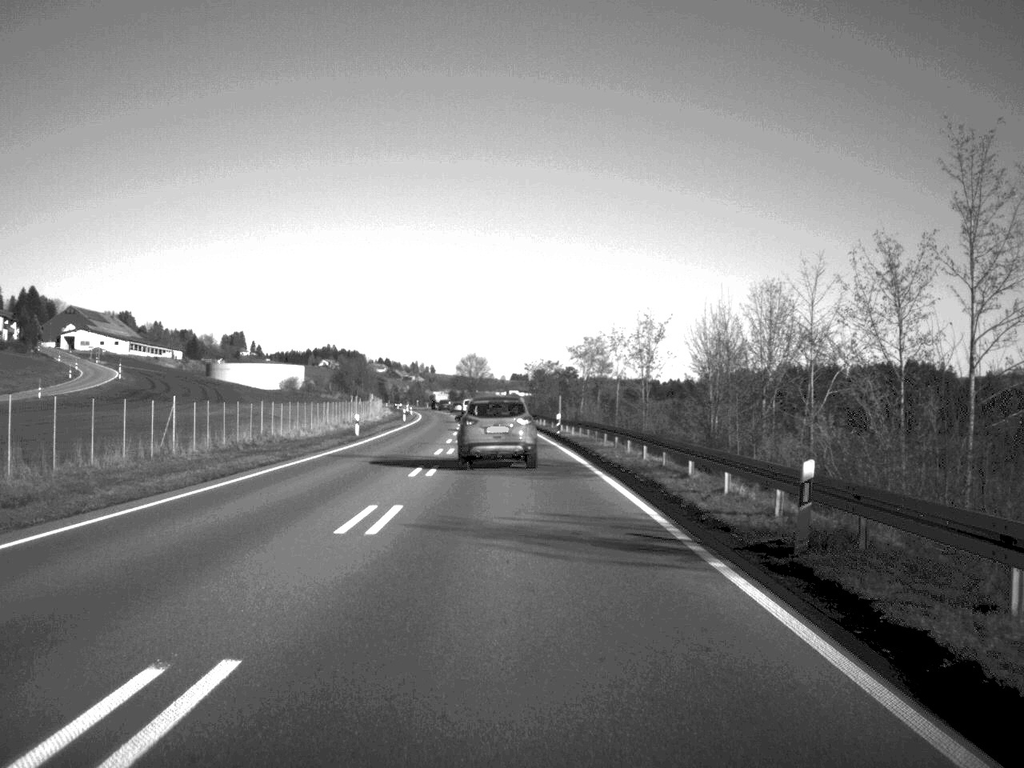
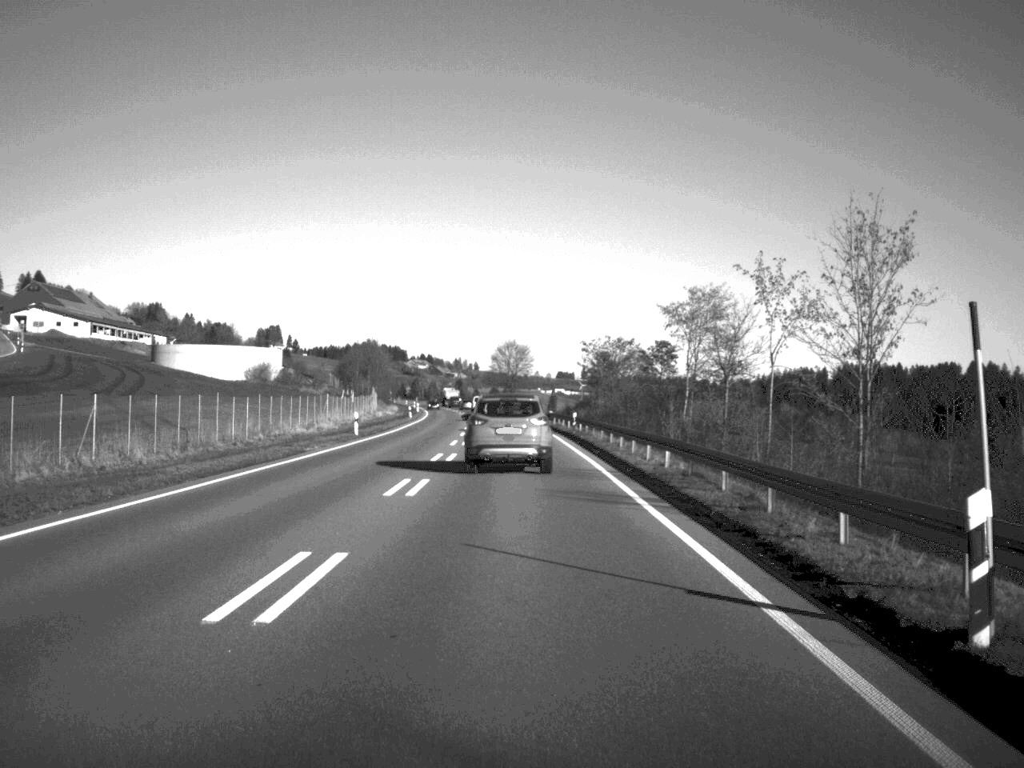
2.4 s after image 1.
(-0.9, +54.5) m; -2°
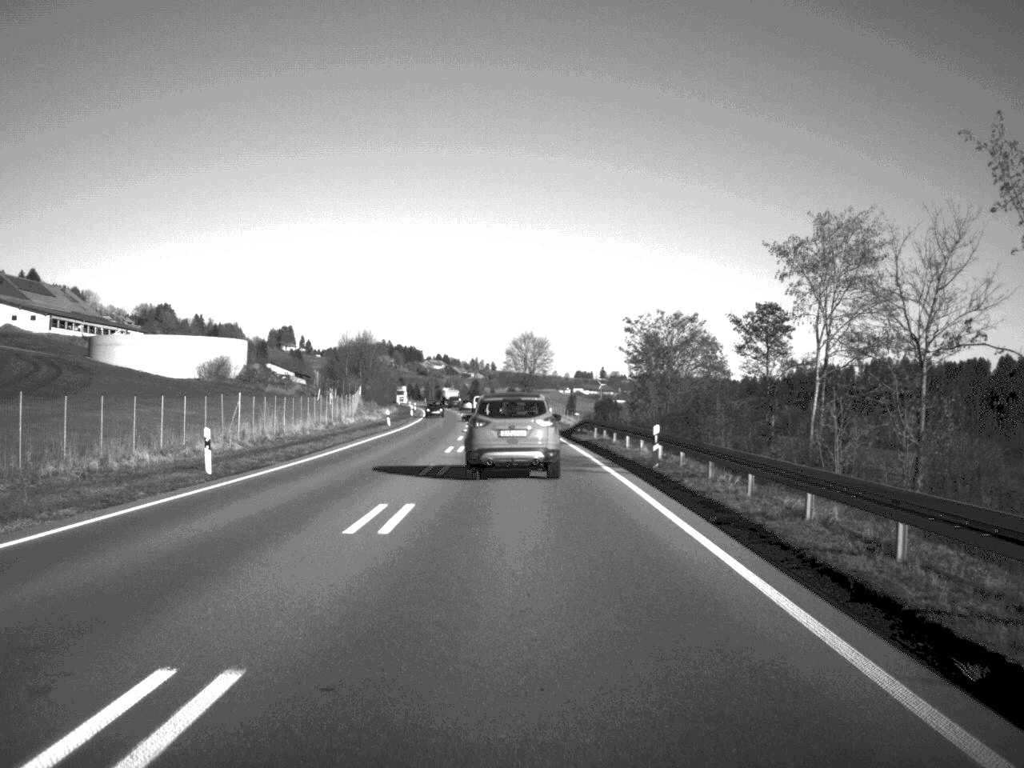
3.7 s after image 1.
(-0.2, +29.5) m; -1°
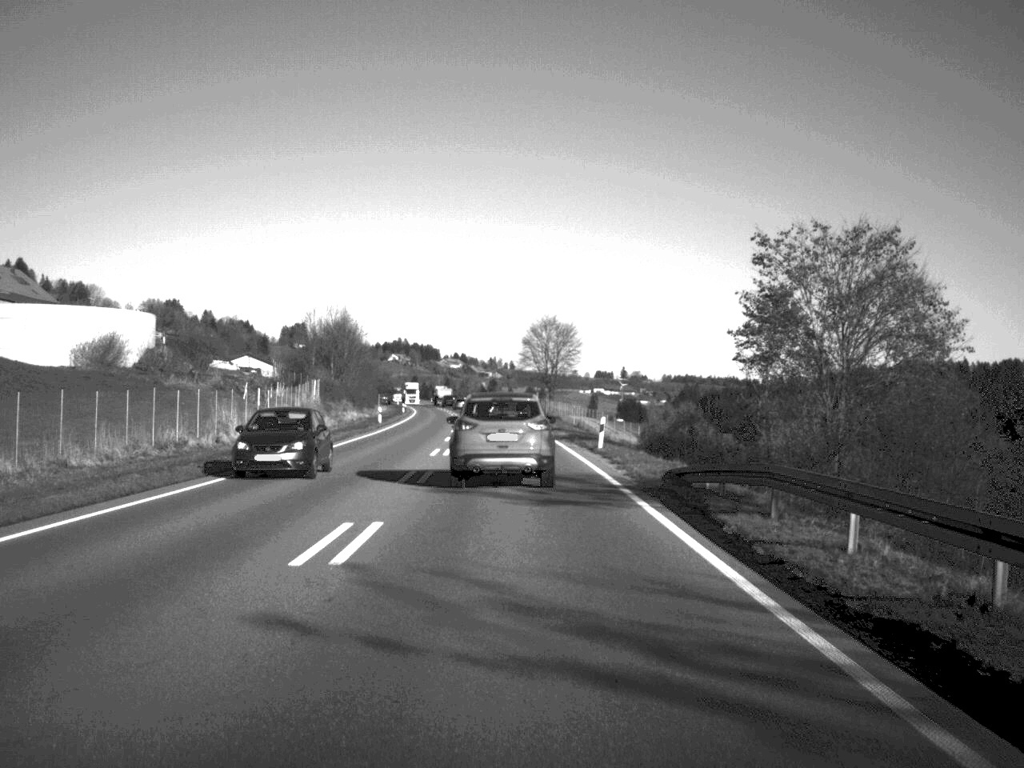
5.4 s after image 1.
(-0.3, +38.8) m; -1°
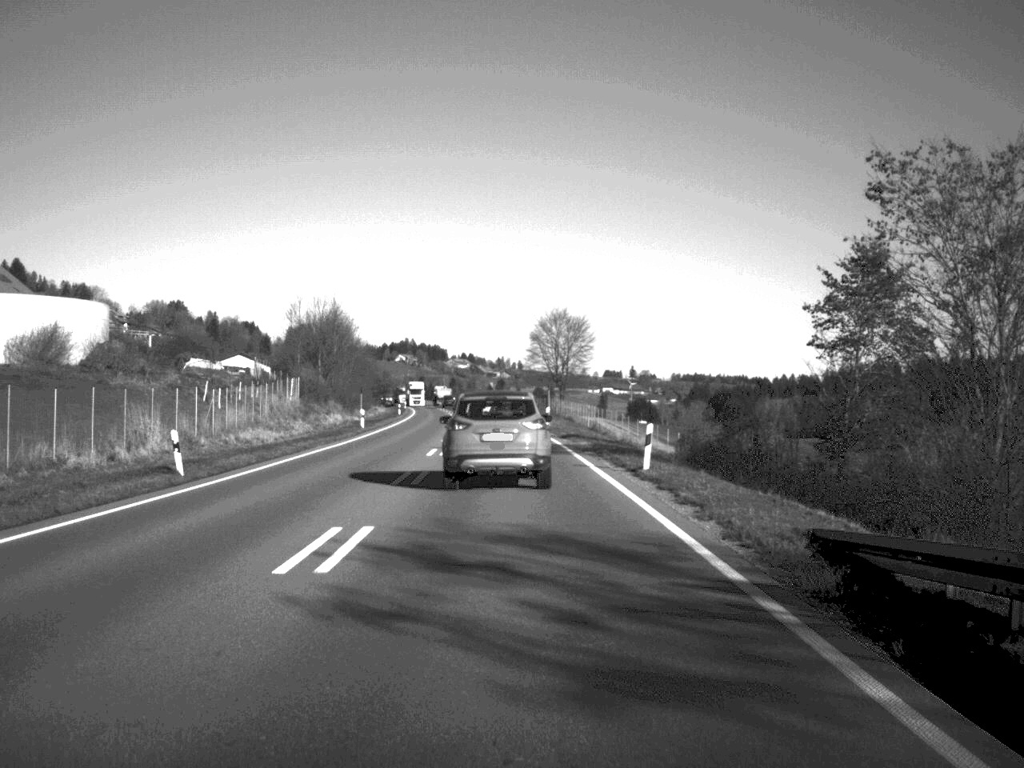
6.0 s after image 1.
(0.0, +12.4) m; 0°
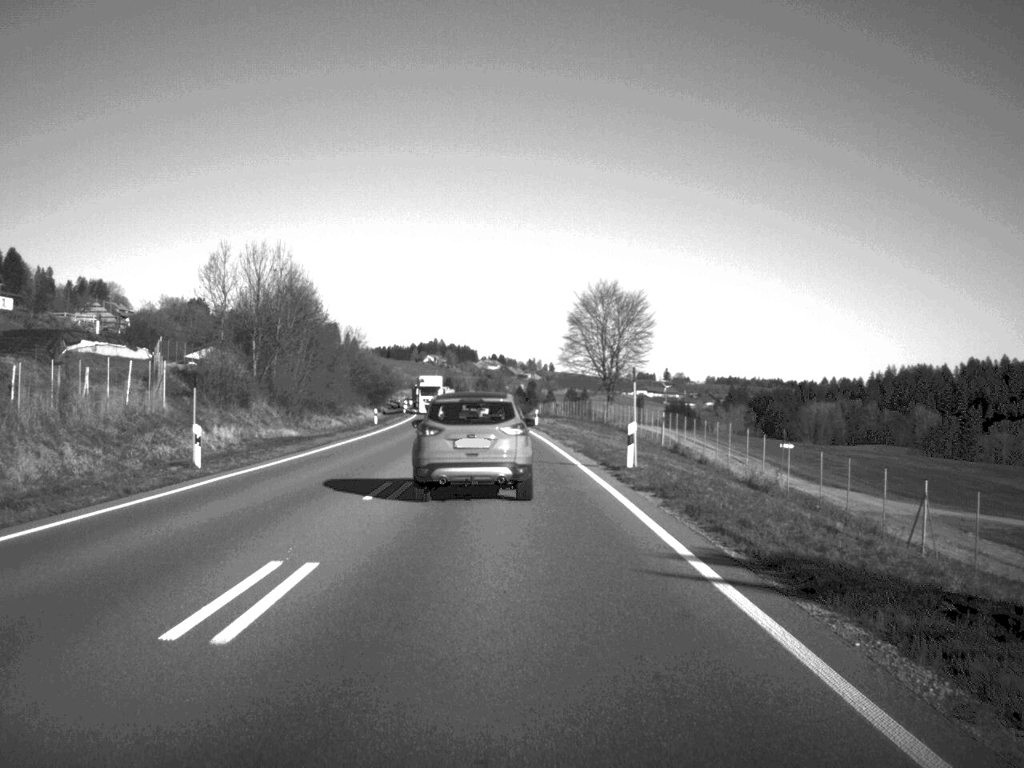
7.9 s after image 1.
(-0.5, +39.0) m; -1°
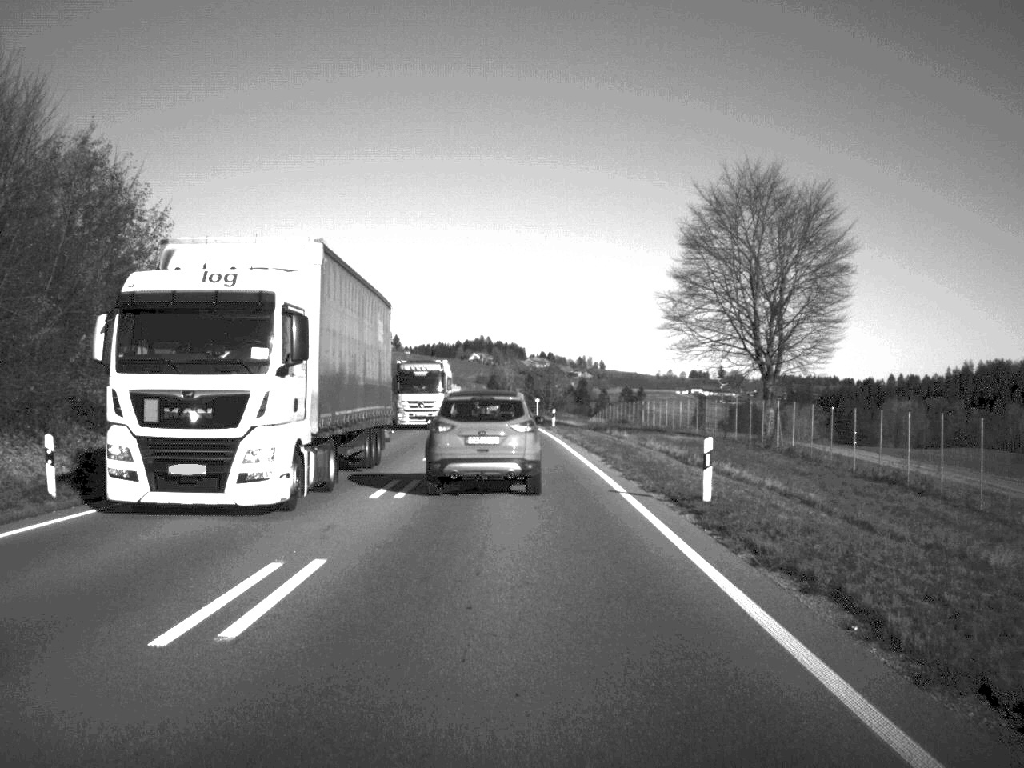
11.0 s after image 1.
(-1.2, +59.6) m; -2°
